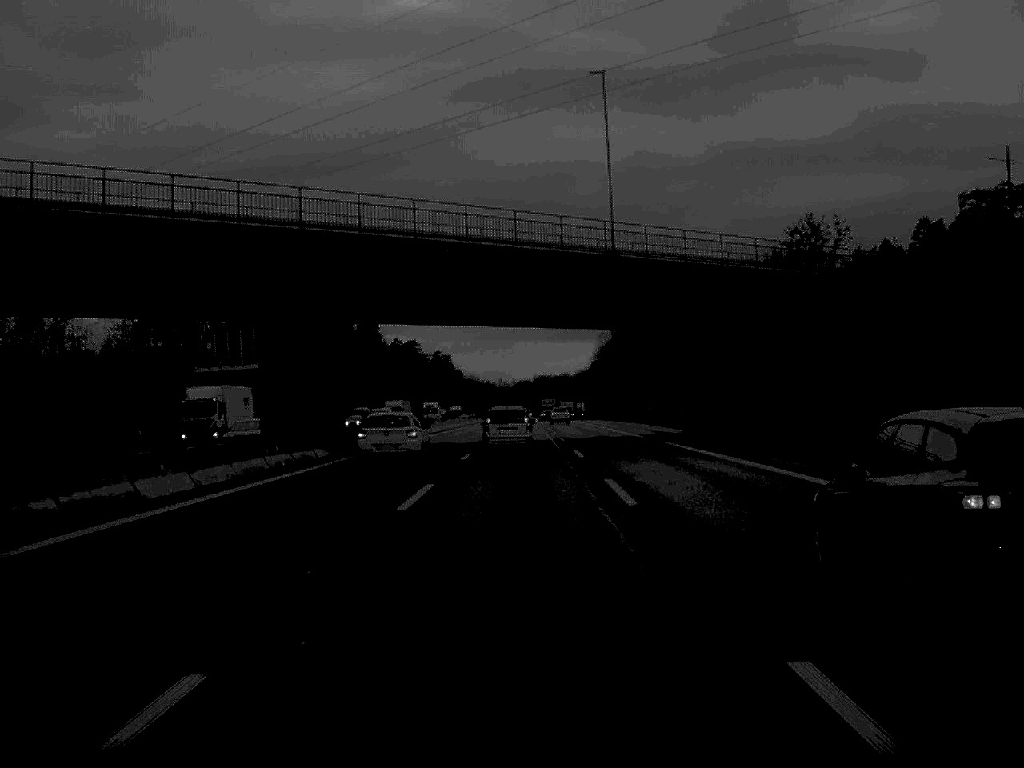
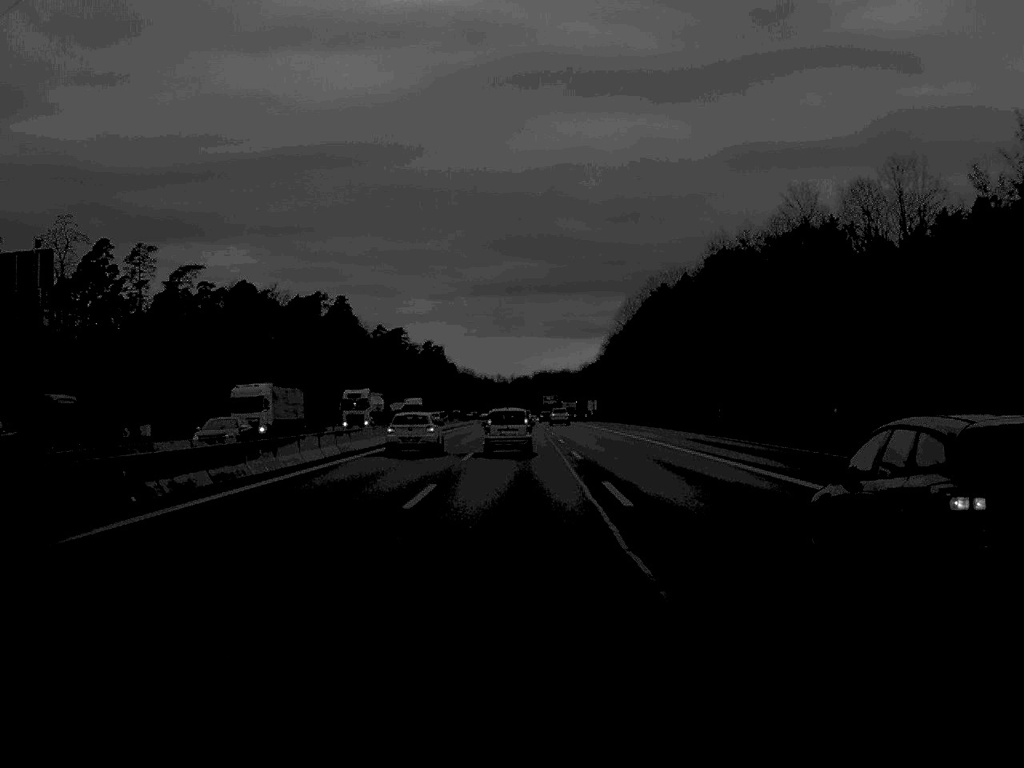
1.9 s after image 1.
(0.0, +52.7) m; 0°
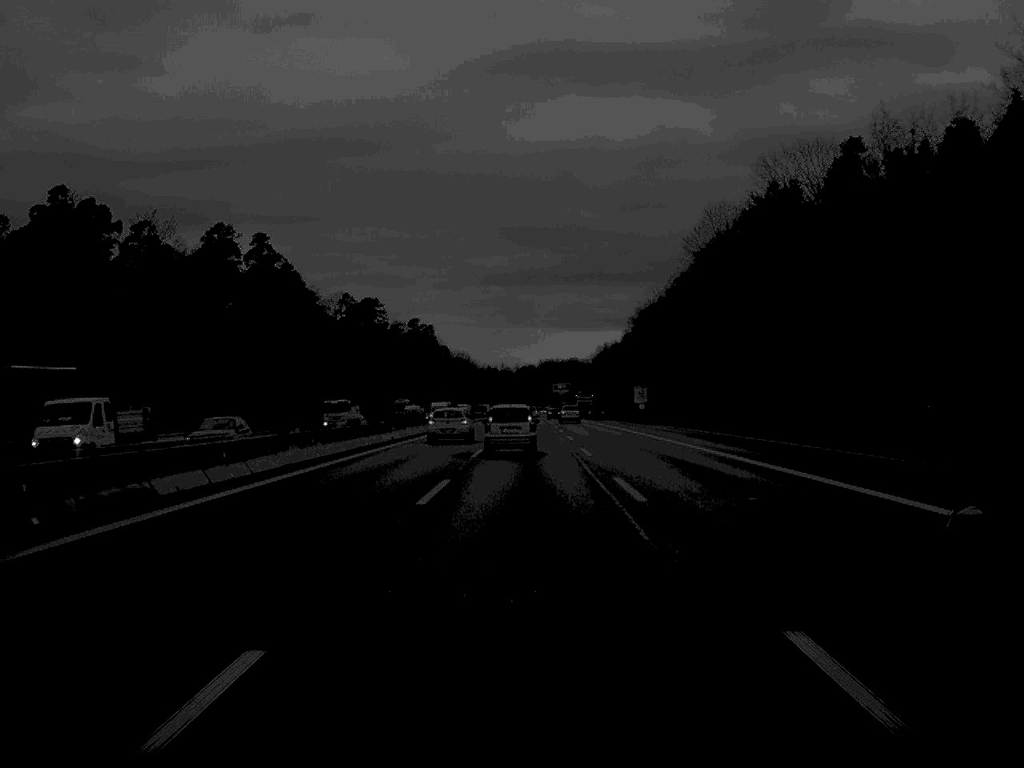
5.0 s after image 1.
(-0.2, +89.0) m; 0°
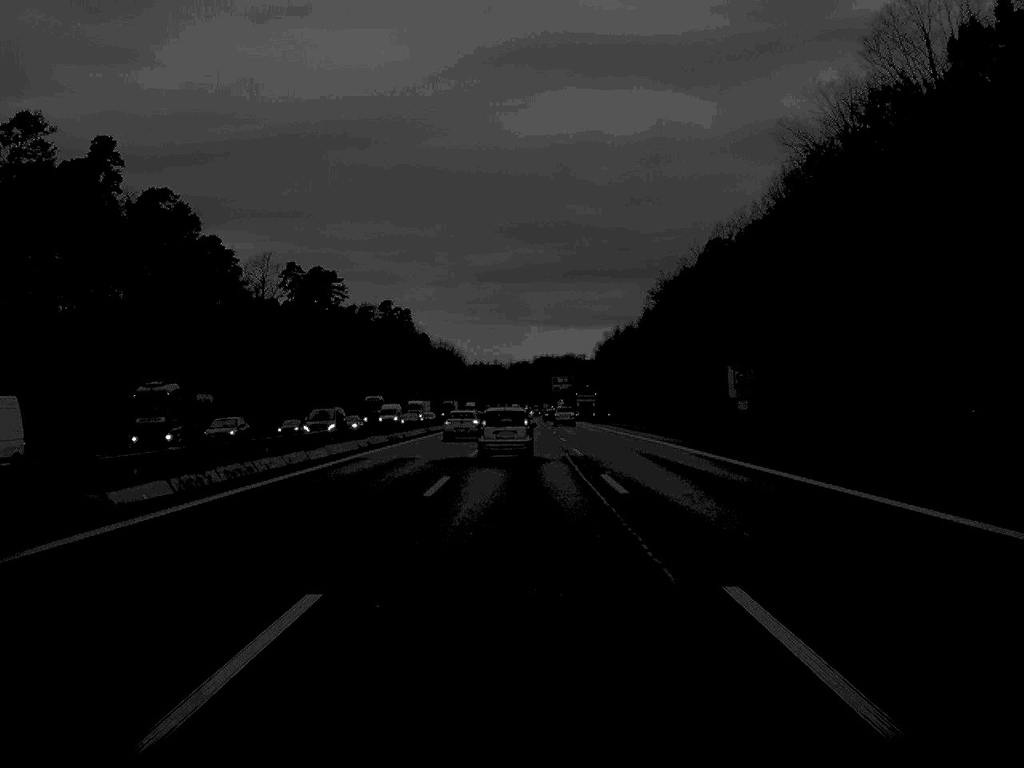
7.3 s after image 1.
(+0.3, +68.6) m; 0°
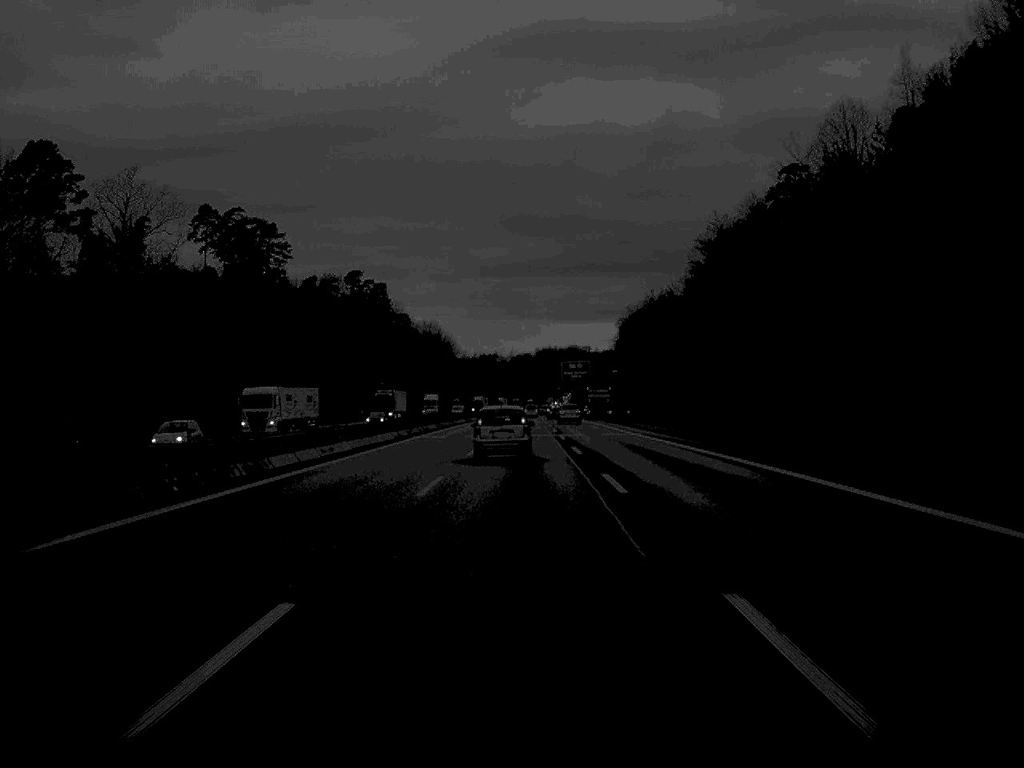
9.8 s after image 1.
(+0.1, +71.5) m; 0°
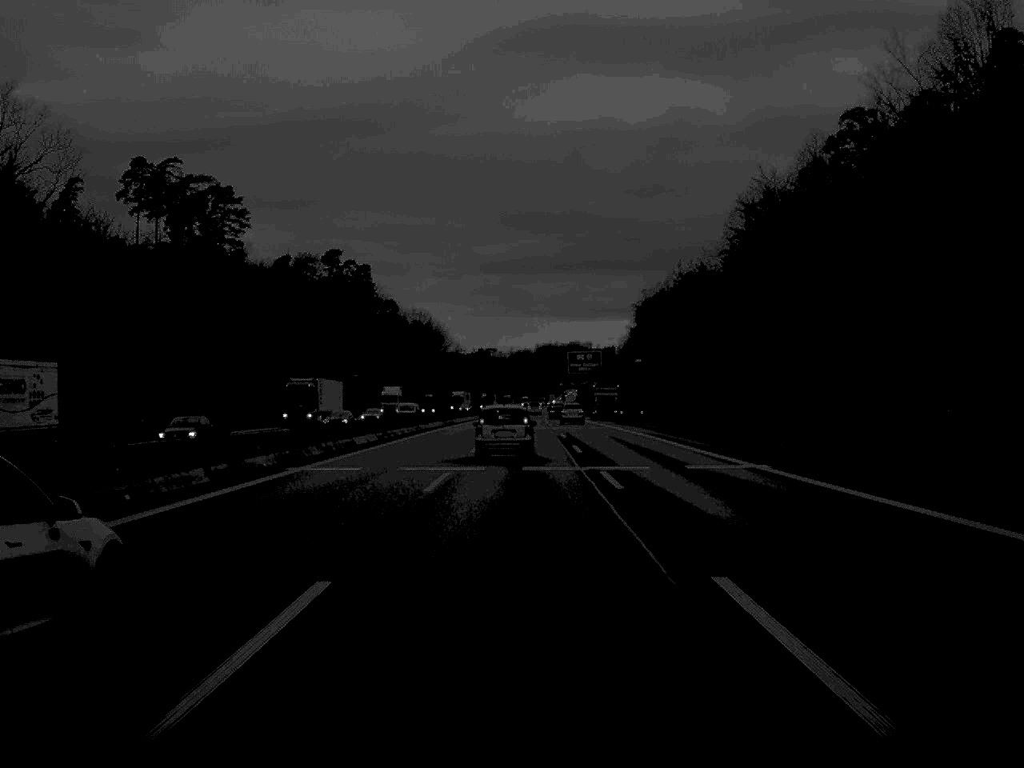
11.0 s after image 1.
(0.0, +34.6) m; 0°
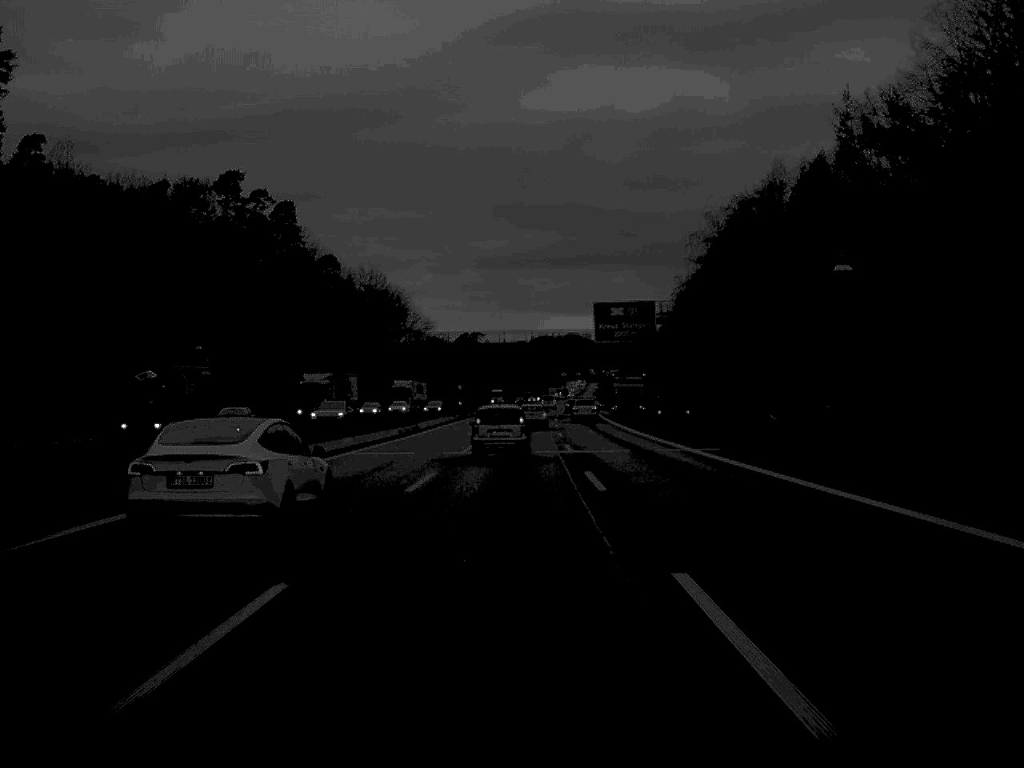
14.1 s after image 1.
(+0.4, +88.6) m; 0°
